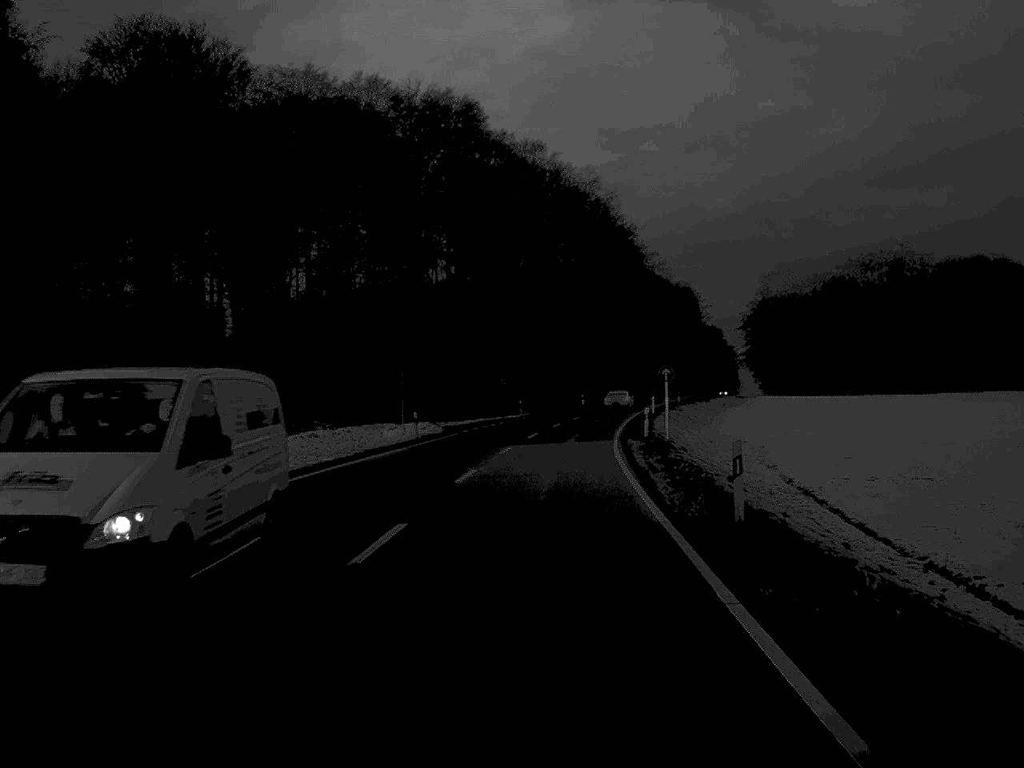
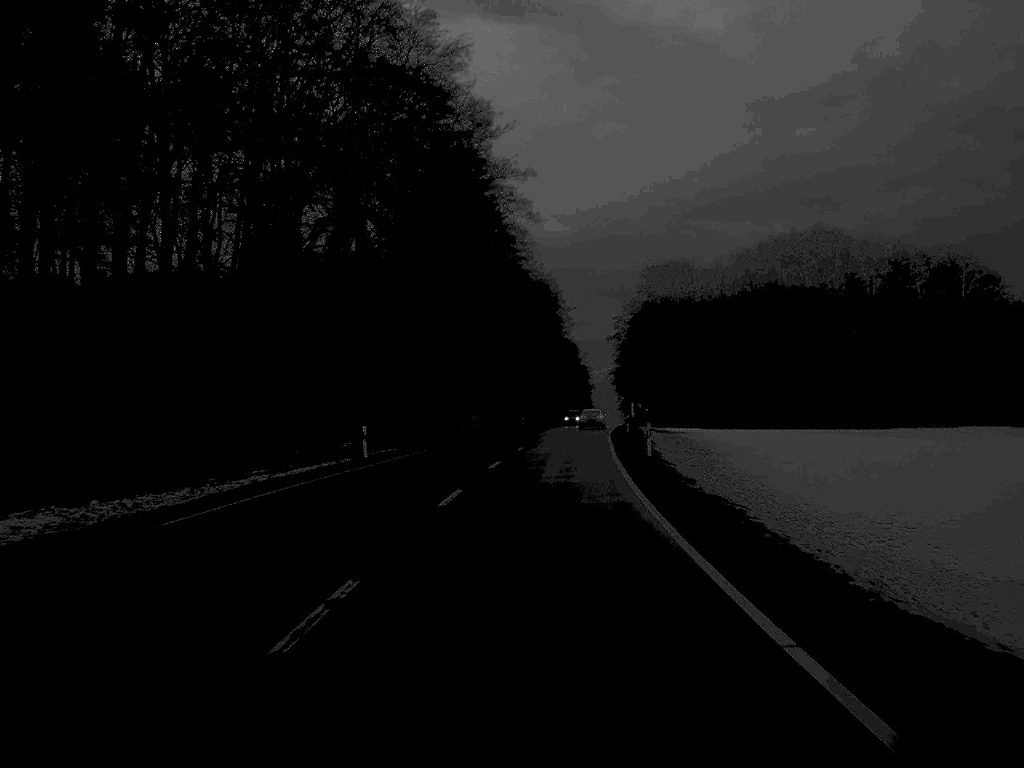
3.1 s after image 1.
(+4.7, +75.7) m; +8°
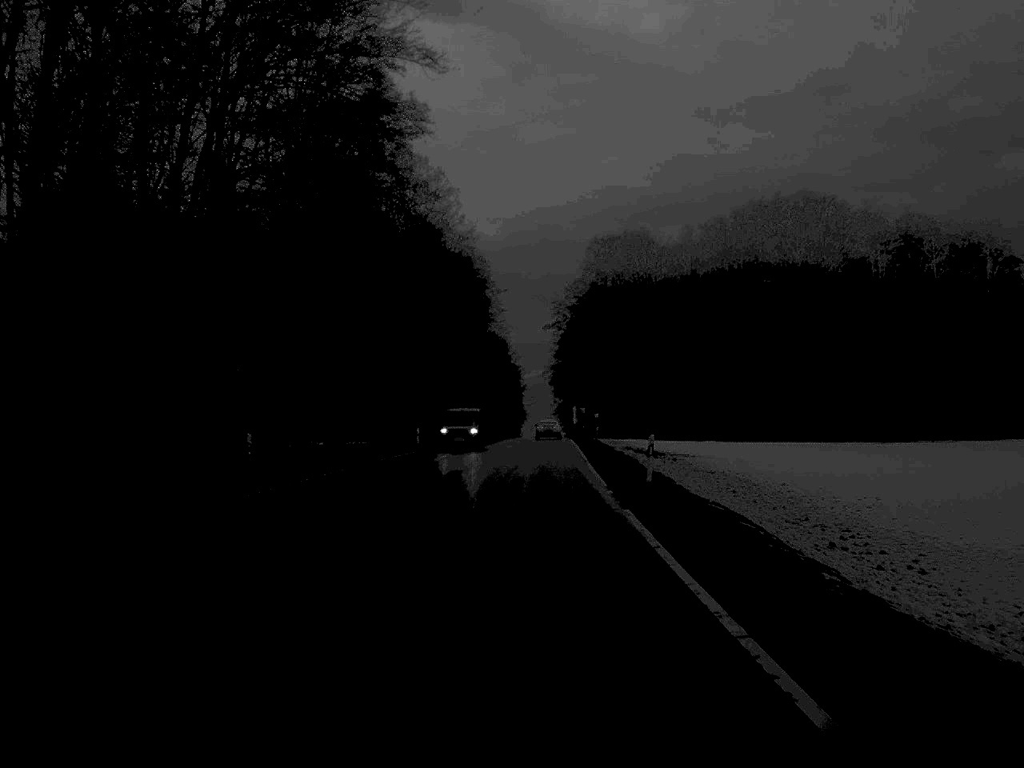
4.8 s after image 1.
(+1.4, +44.2) m; +3°
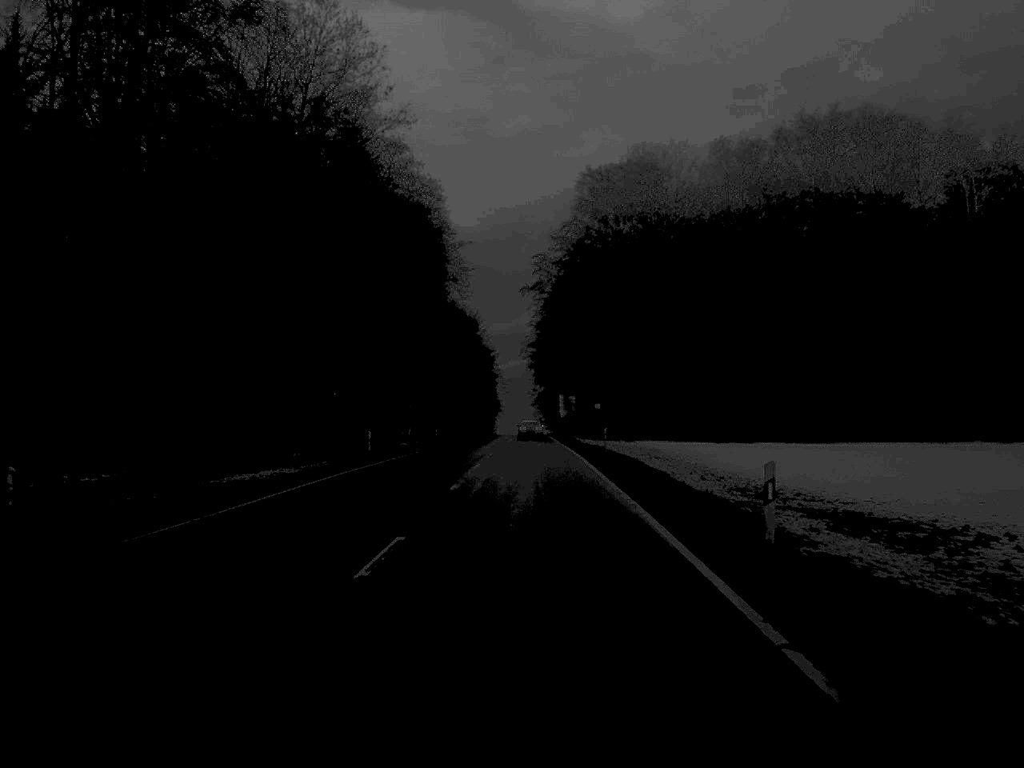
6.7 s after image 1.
(+0.5, +47.5) m; +1°
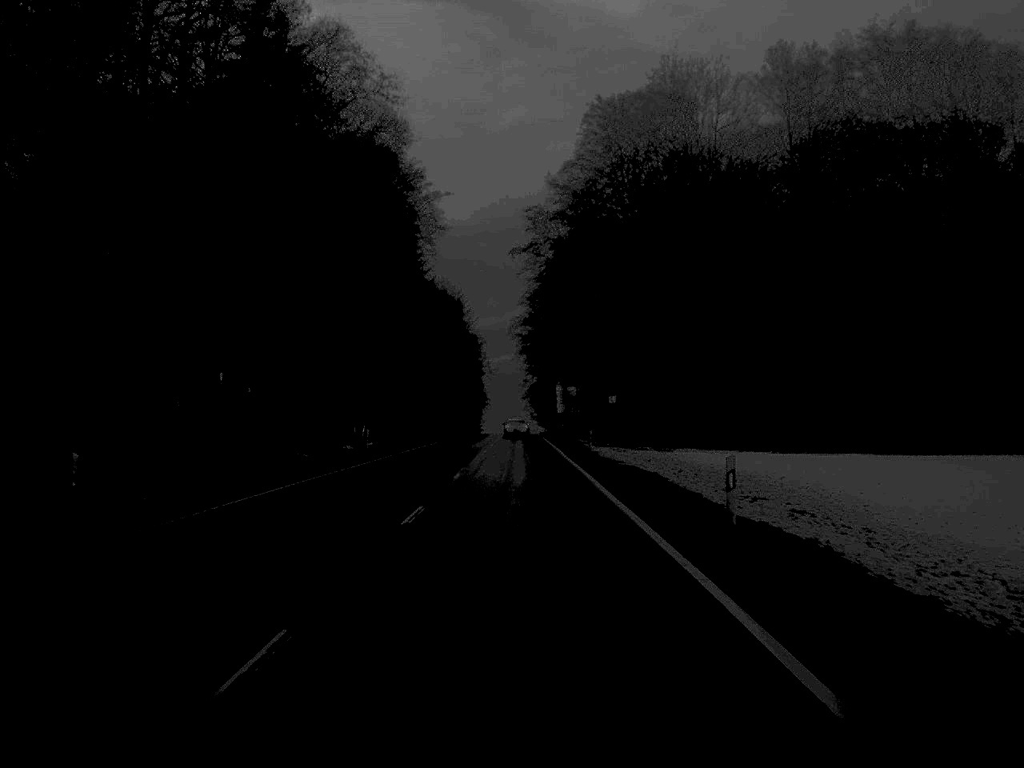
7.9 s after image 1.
(+0.2, +30.5) m; 0°
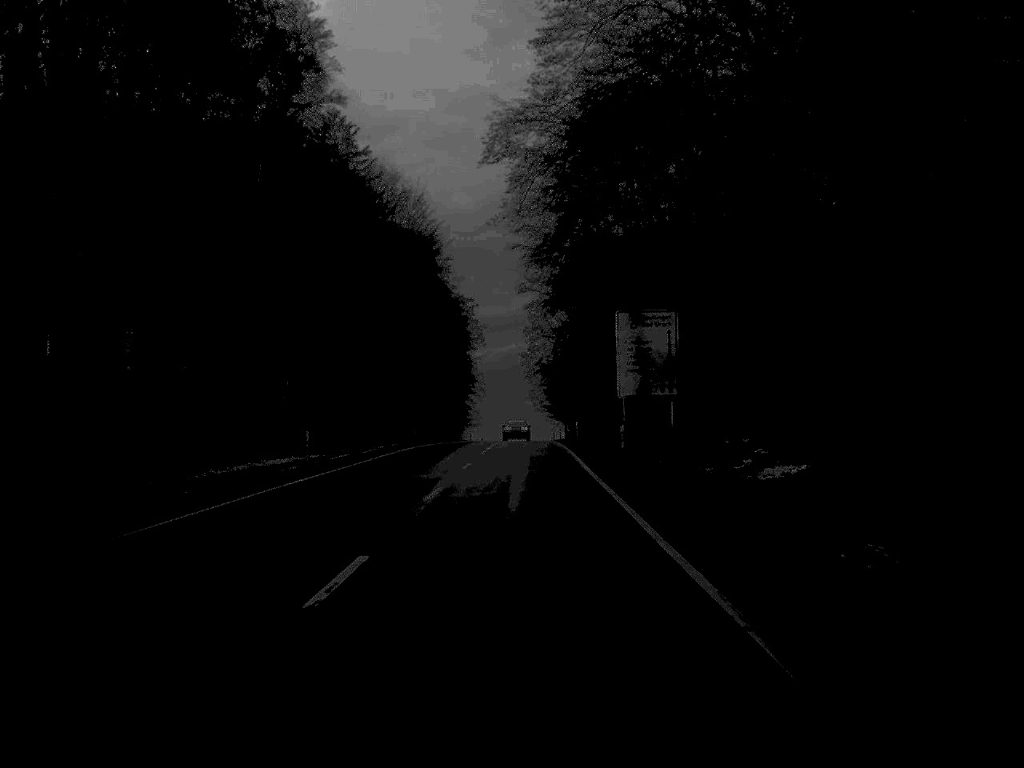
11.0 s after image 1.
(-0.3, +80.1) m; 0°
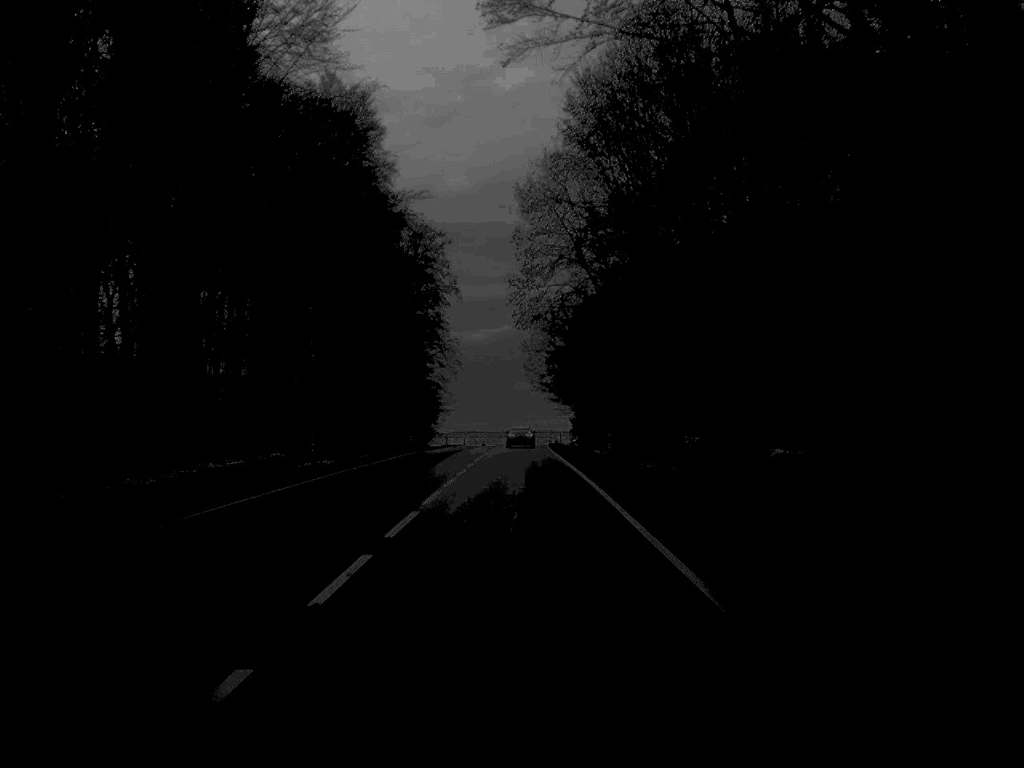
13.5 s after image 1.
(+0.1, +65.3) m; 0°
